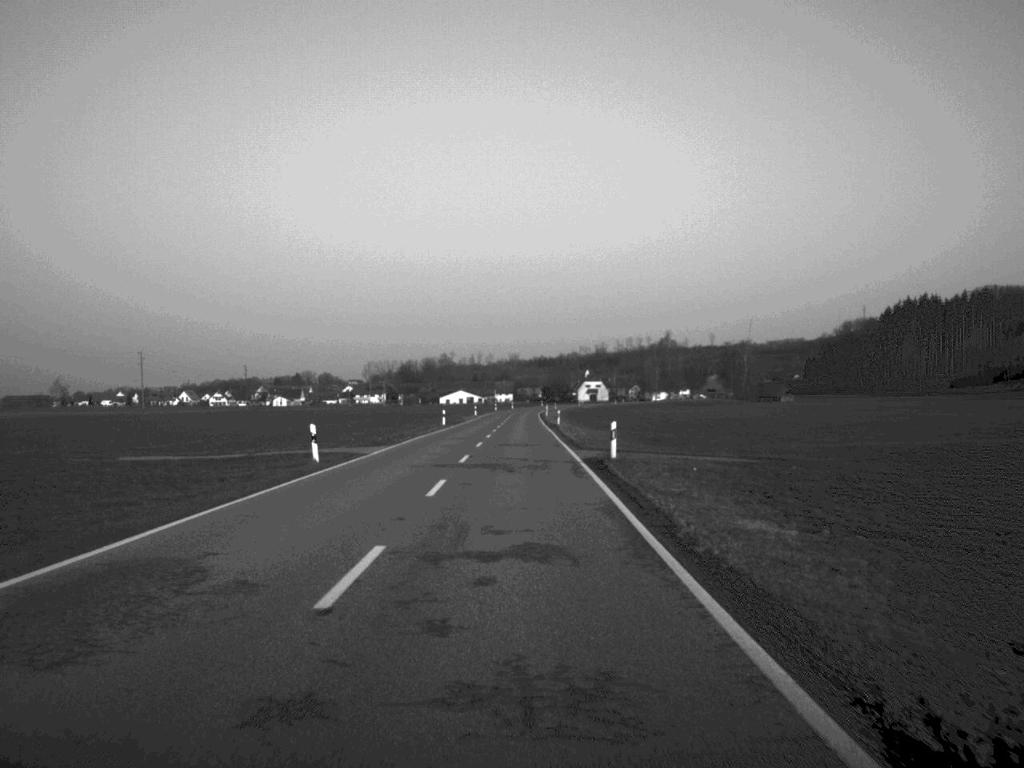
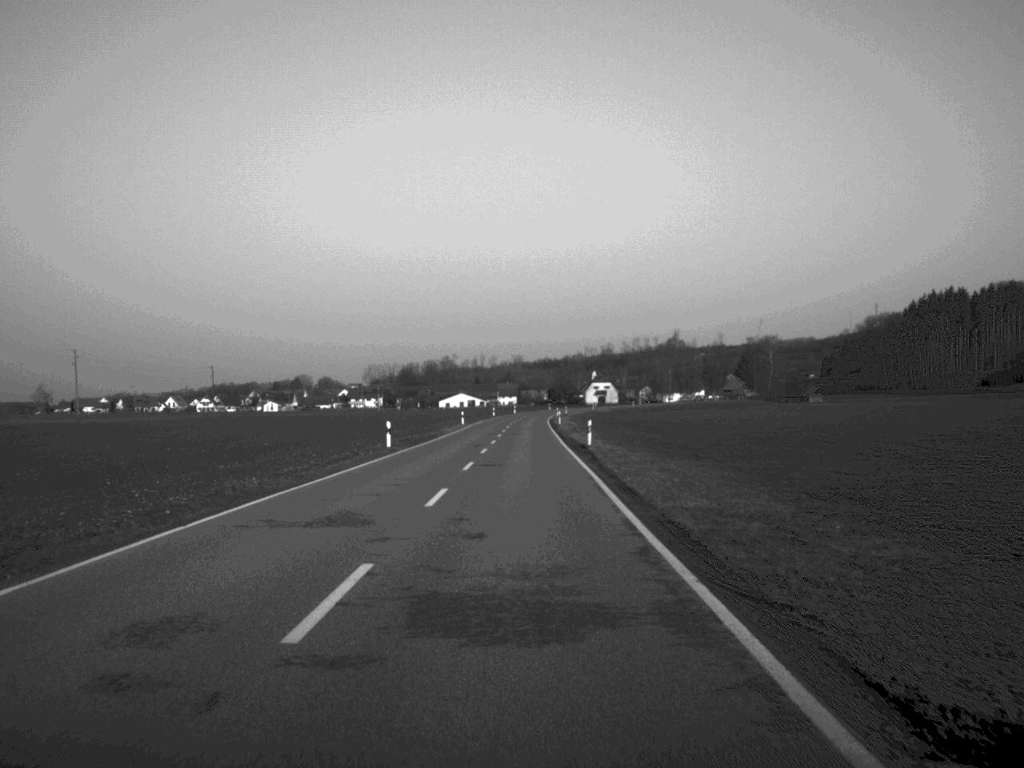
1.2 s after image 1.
(-0.1, +34.8) m; 0°
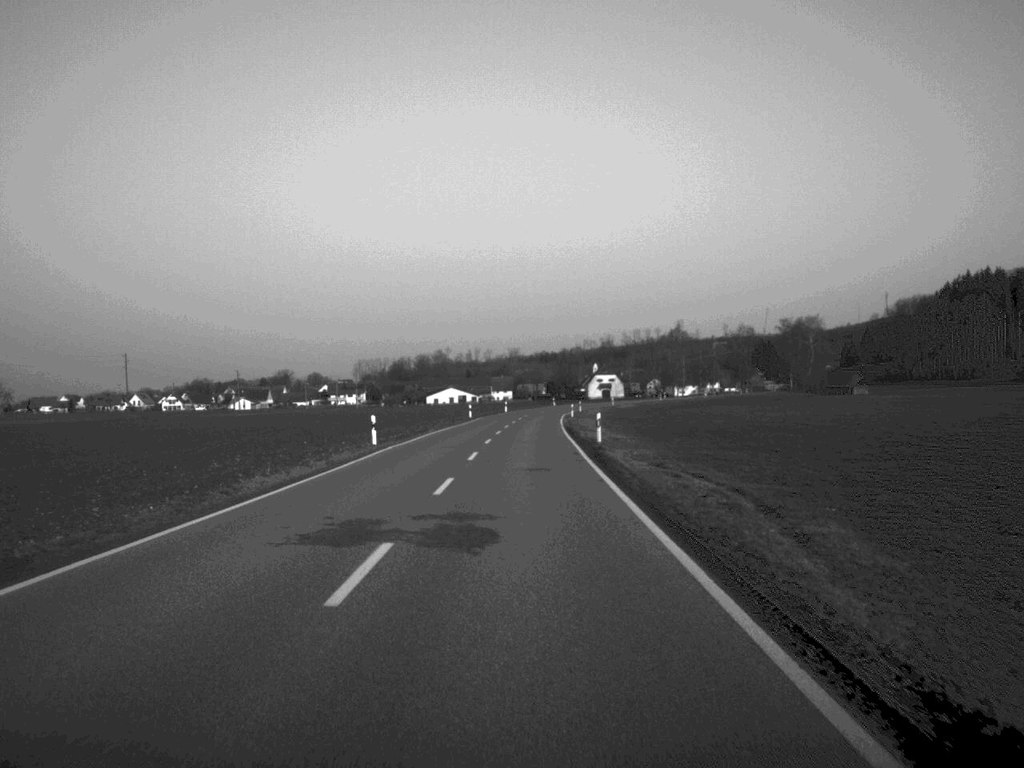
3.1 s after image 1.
(+0.1, +54.7) m; 0°
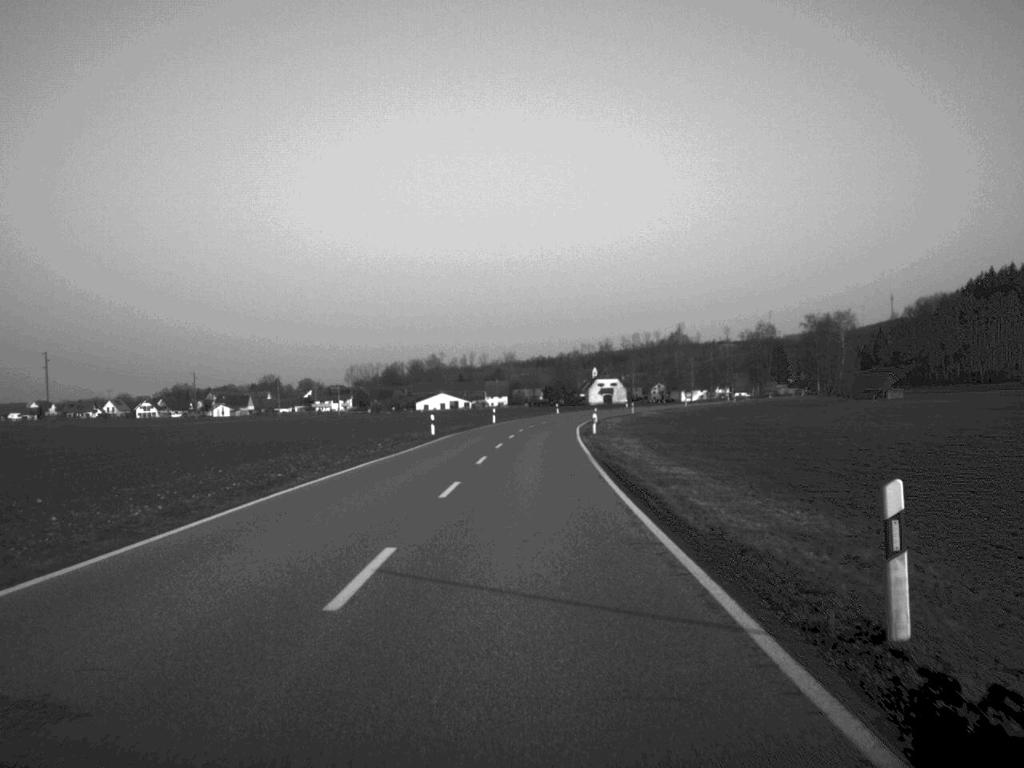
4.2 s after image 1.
(+0.1, +33.6) m; 0°
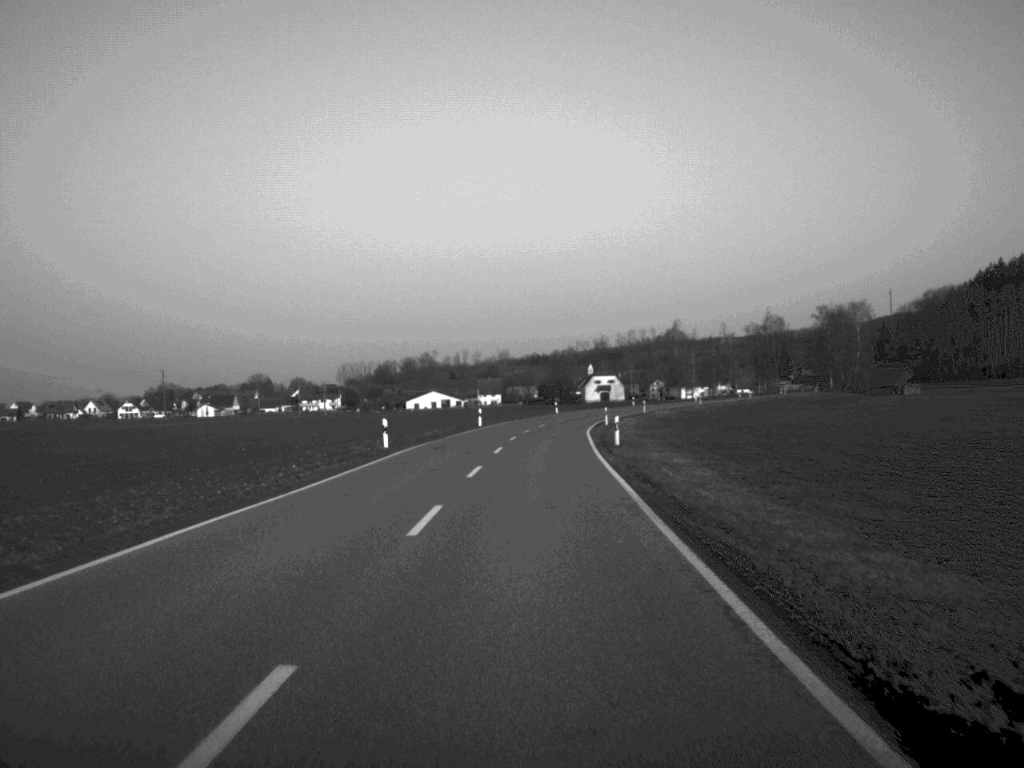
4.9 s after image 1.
(0.0, +17.4) m; 0°
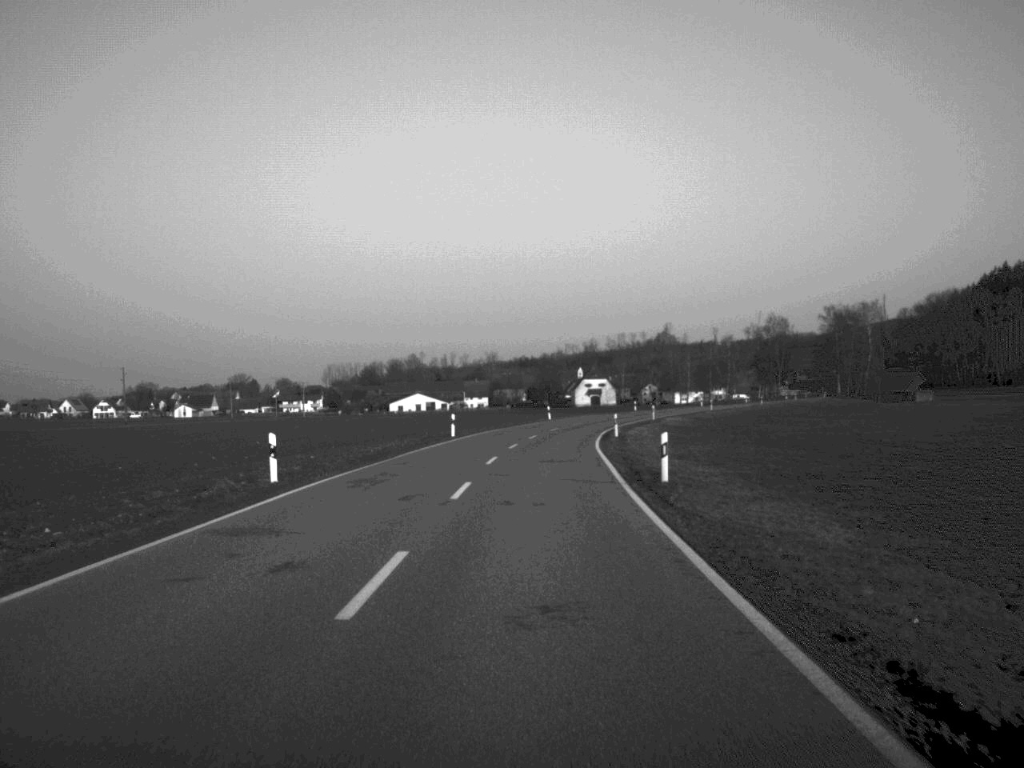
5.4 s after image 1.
(+0.1, +16.4) m; +1°
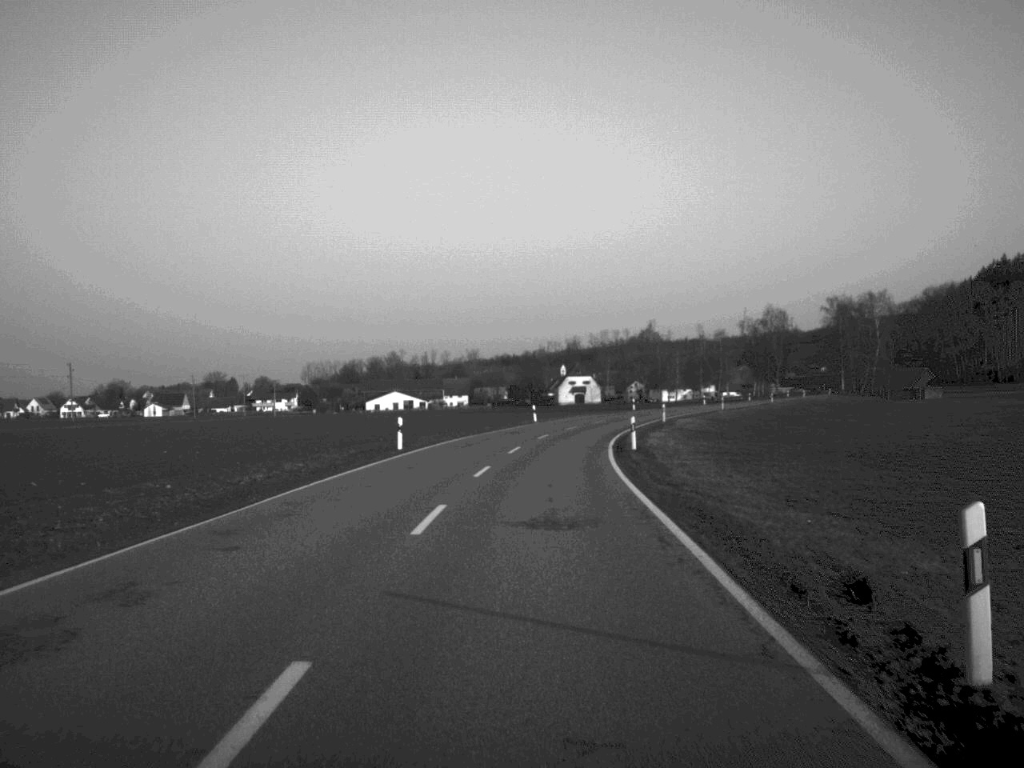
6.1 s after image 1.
(+0.1, +17.0) m; +1°
